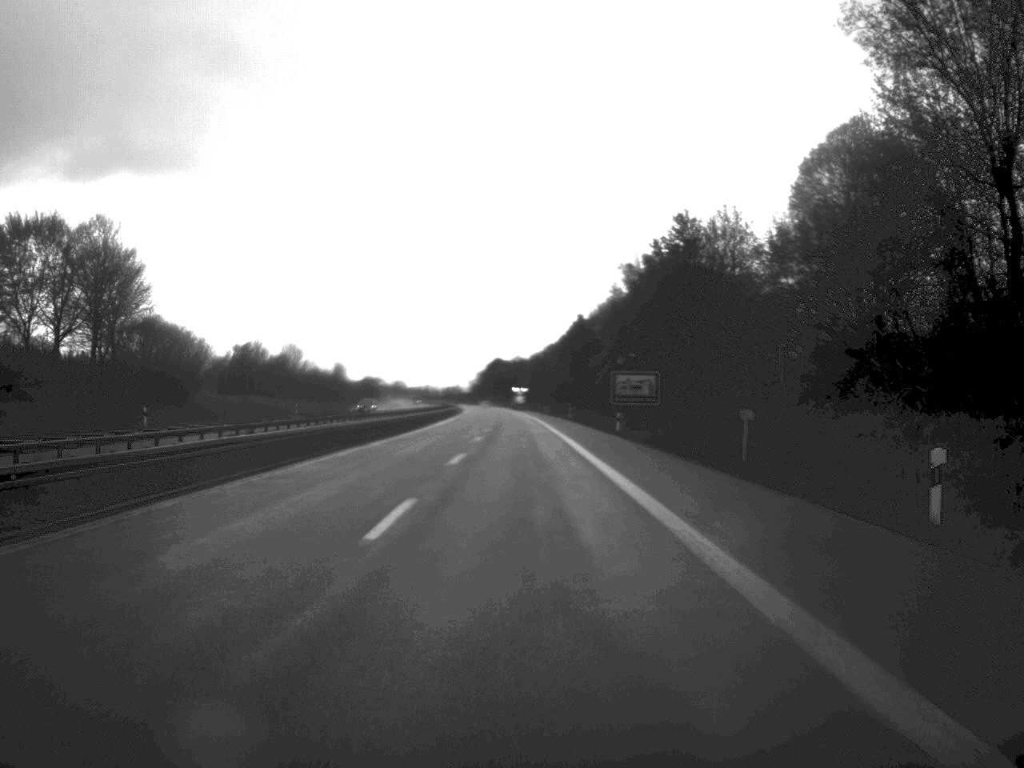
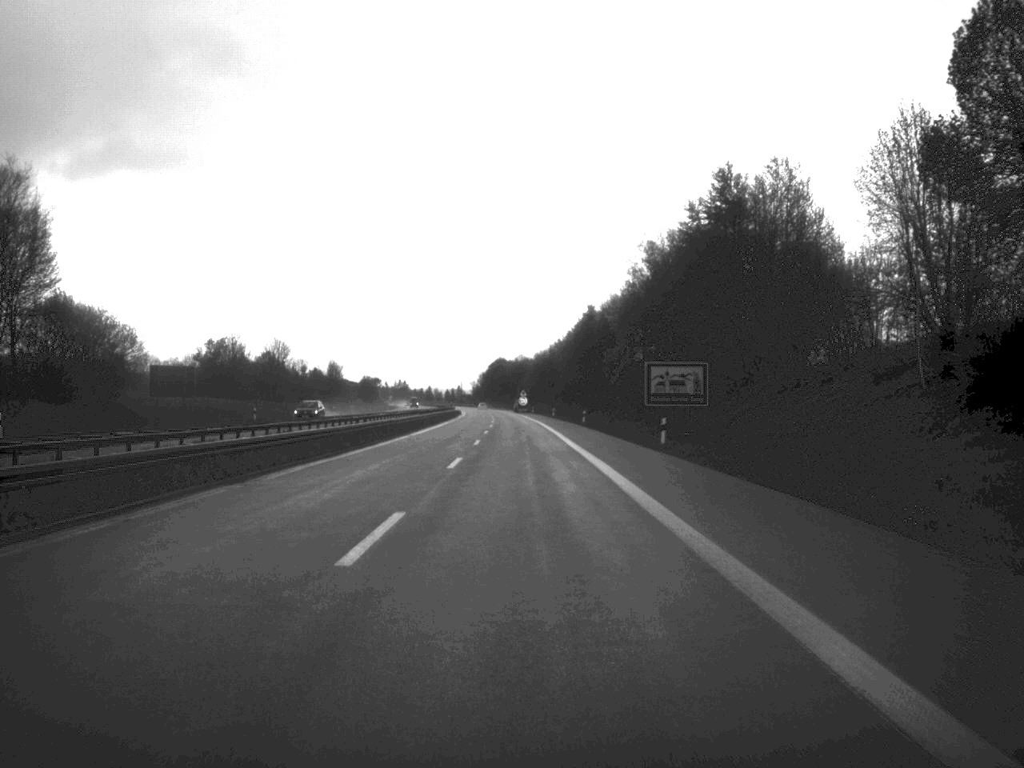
(0.0, +19.8) m; 0°
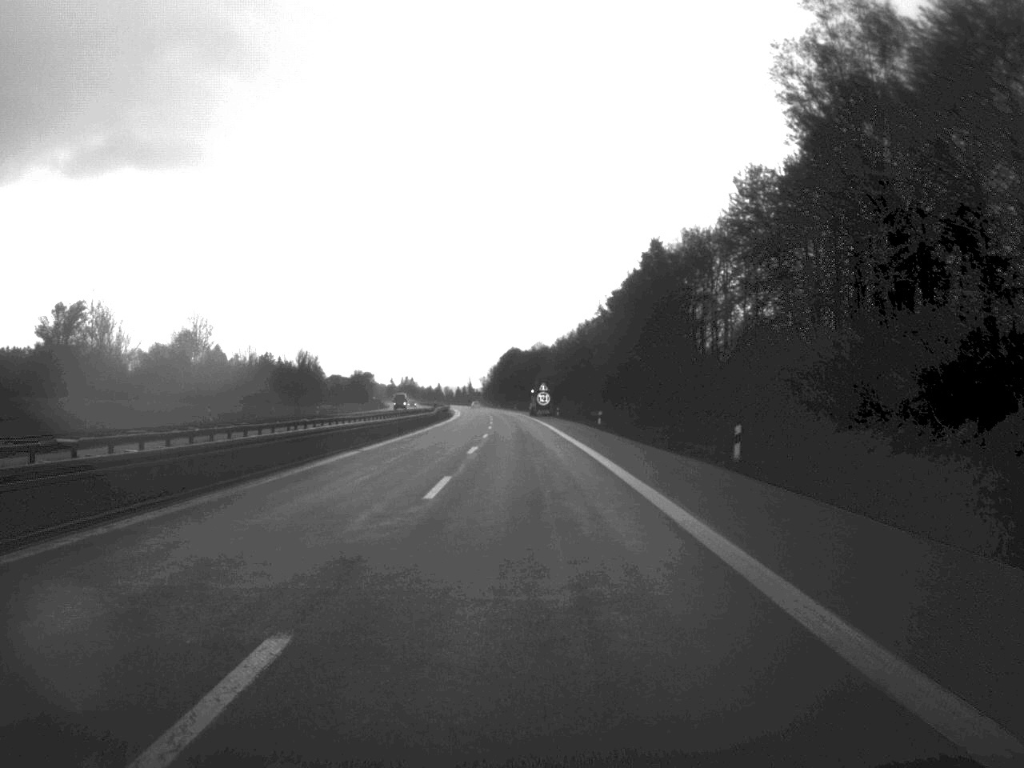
(-0.5, +62.9) m; -1°
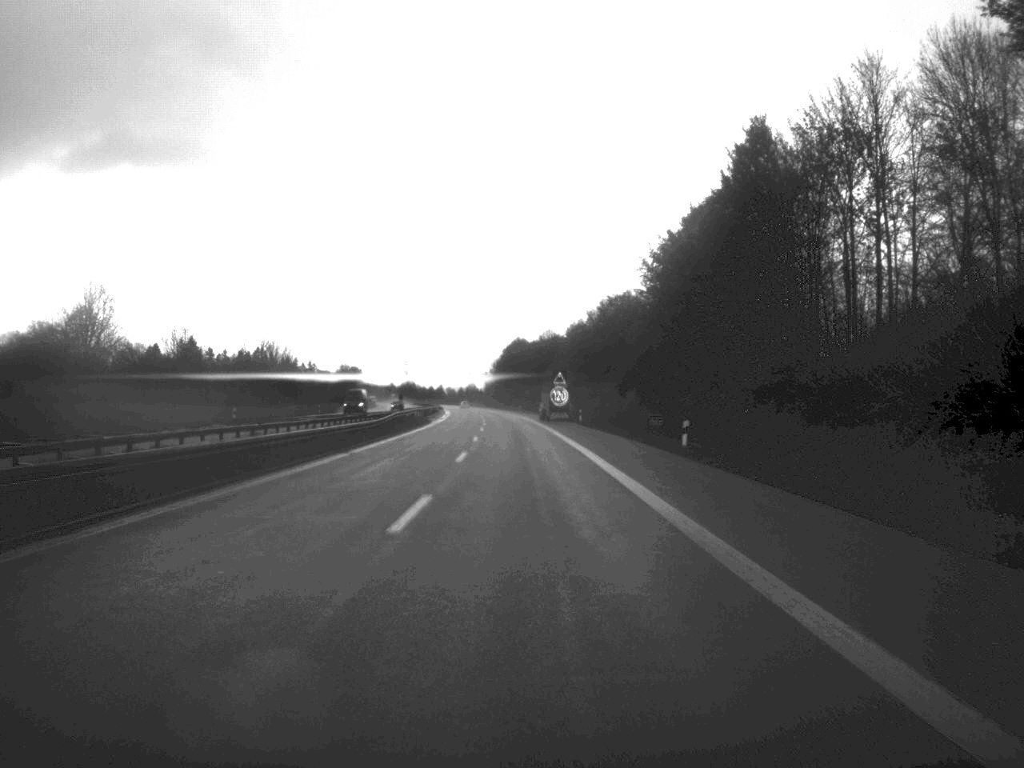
(-0.1, +40.2) m; 0°
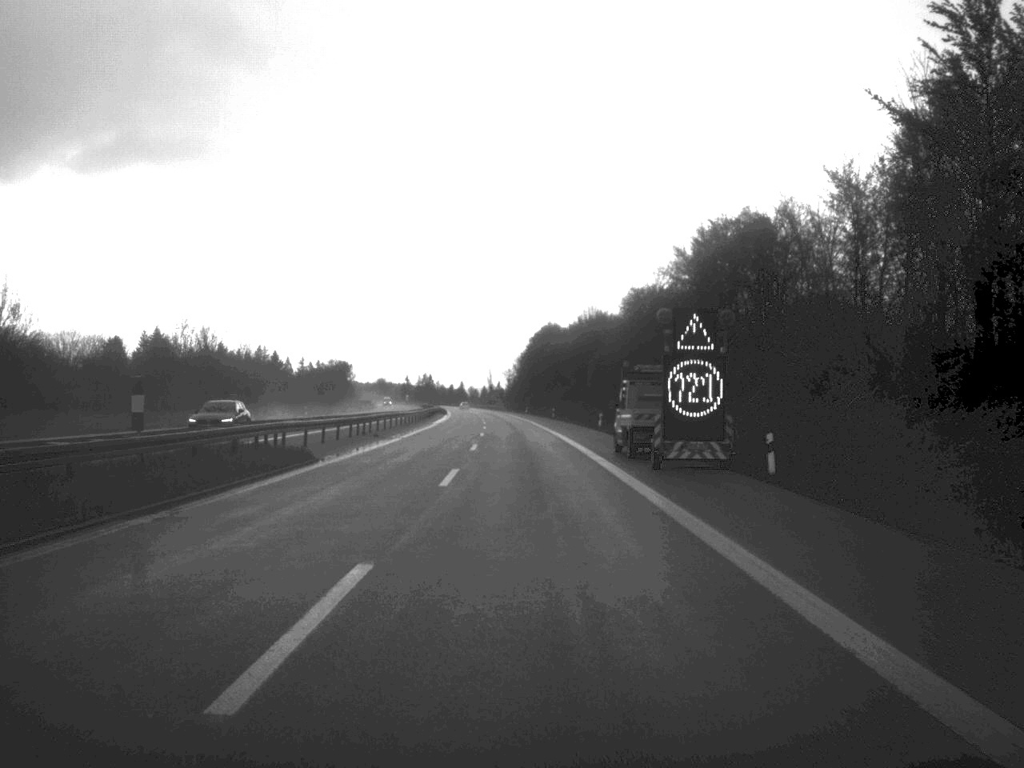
(-0.7, +62.3) m; -1°
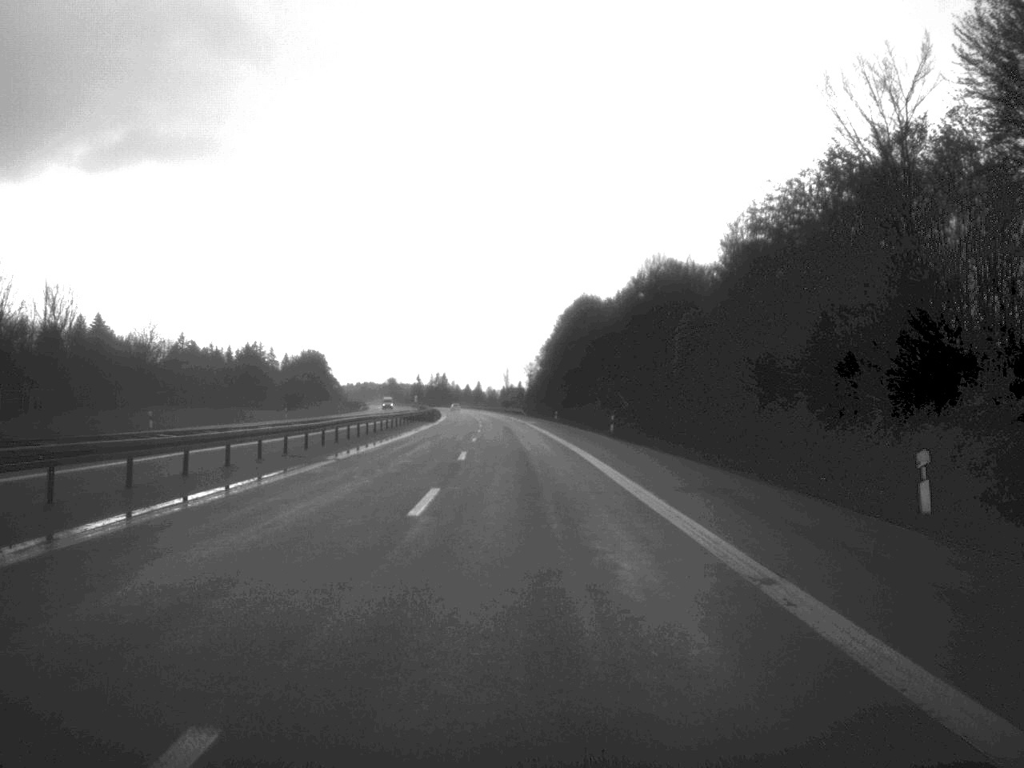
(-0.6, +59.3) m; -1°
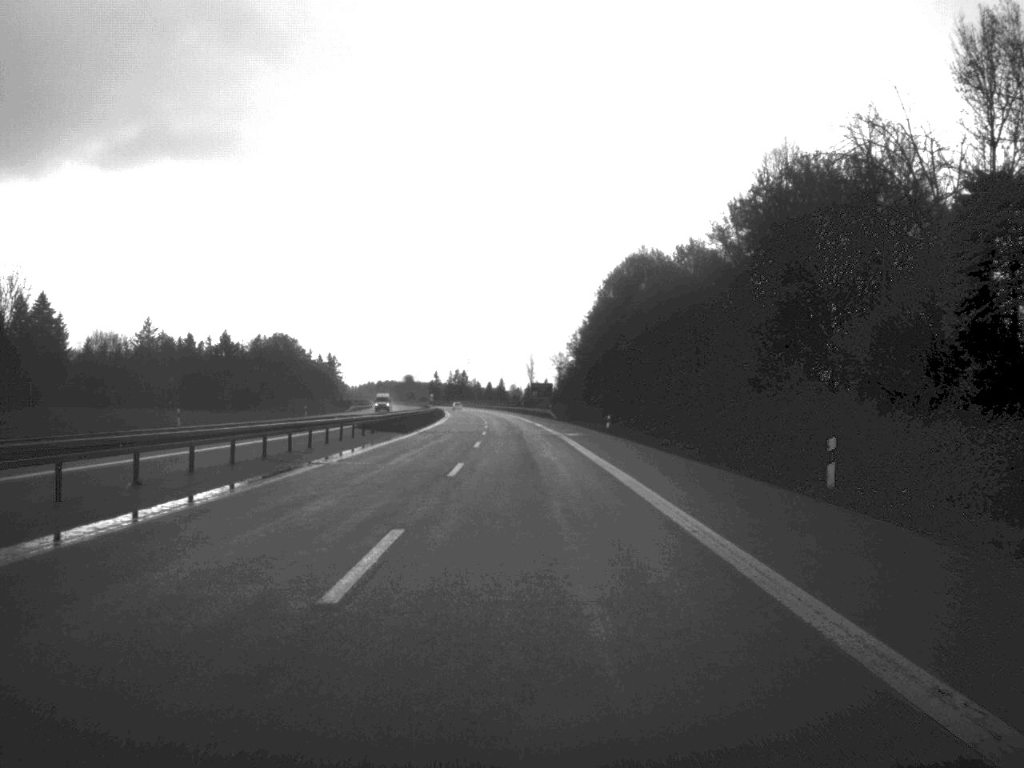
(-0.5, +43.4) m; -1°
